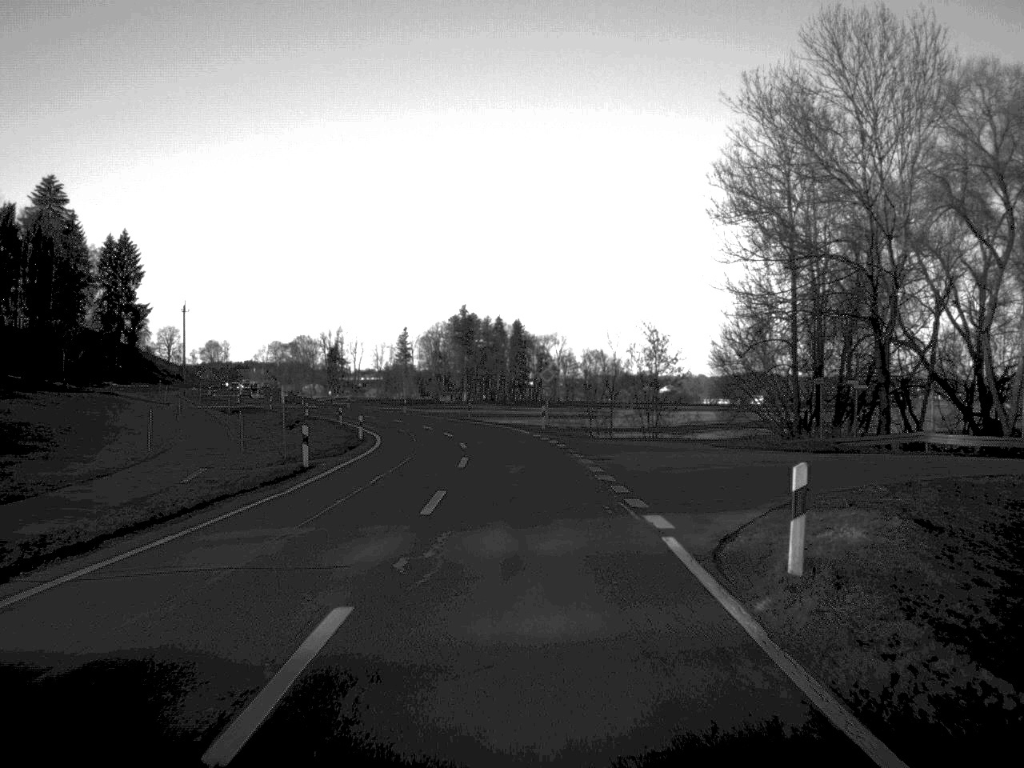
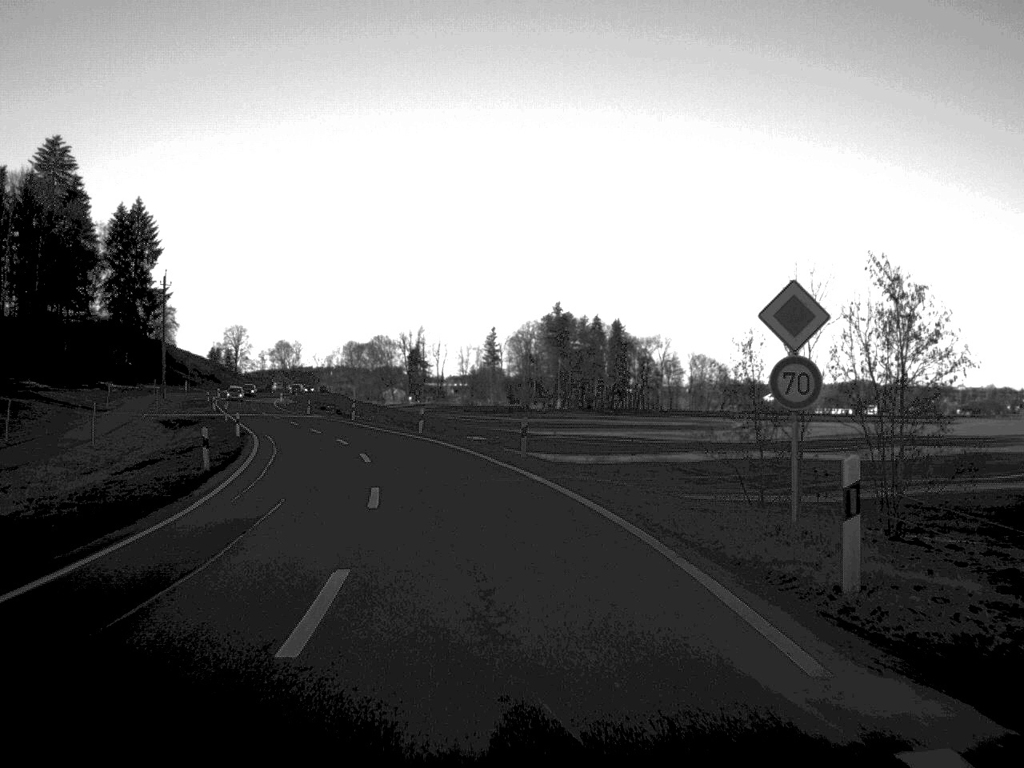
(-0.9, +44.1) m; -5°
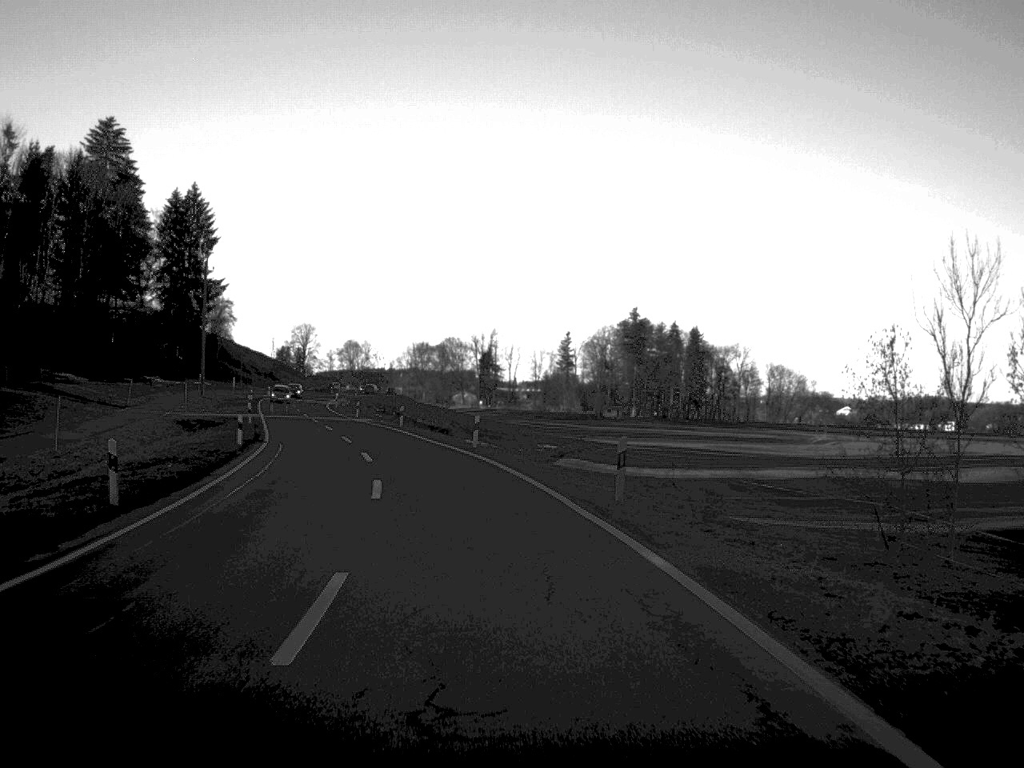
(-0.3, +11.4) m; -3°
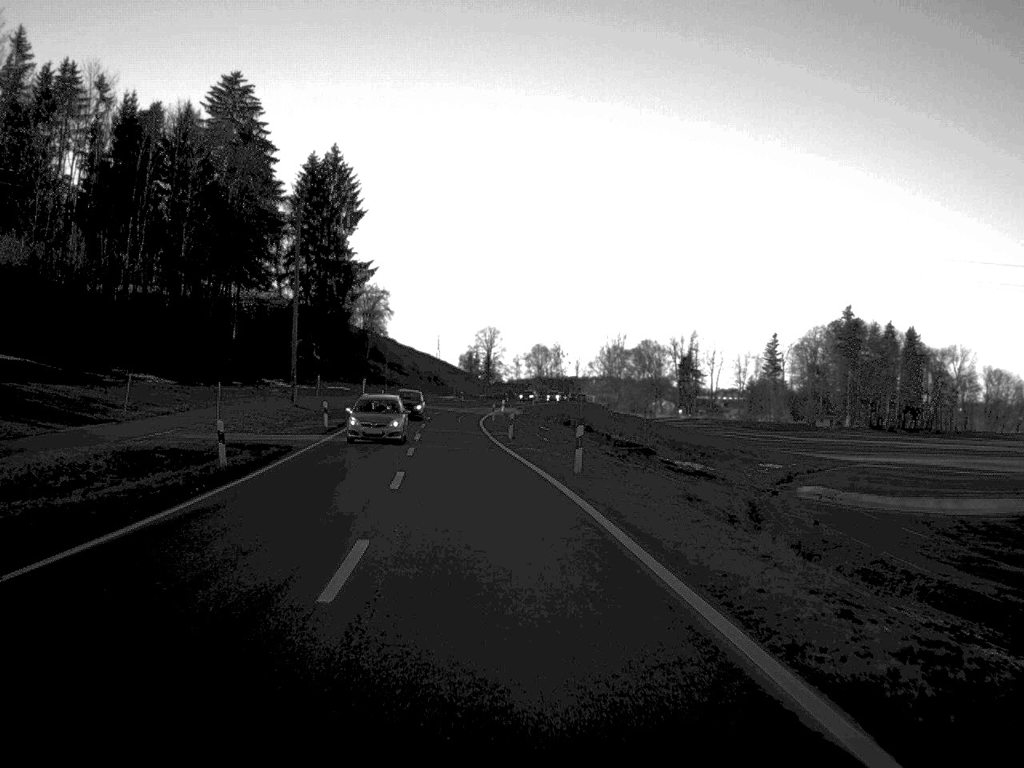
(-2.8, +34.5) m; -9°
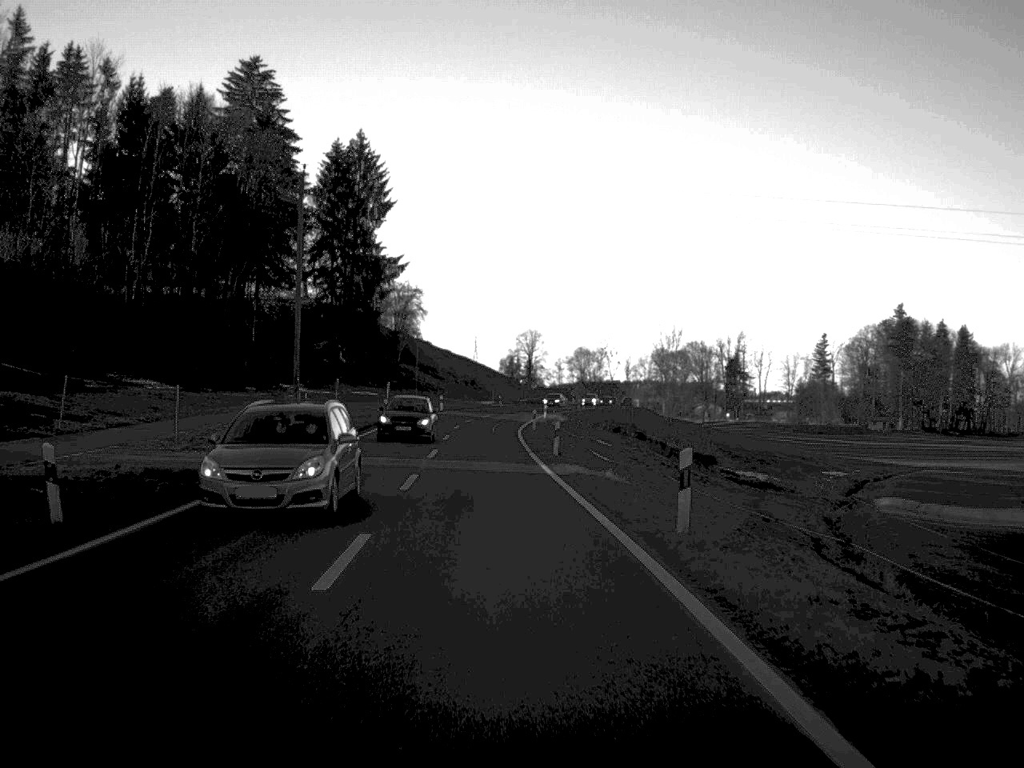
(-0.2, +11.4) m; -2°
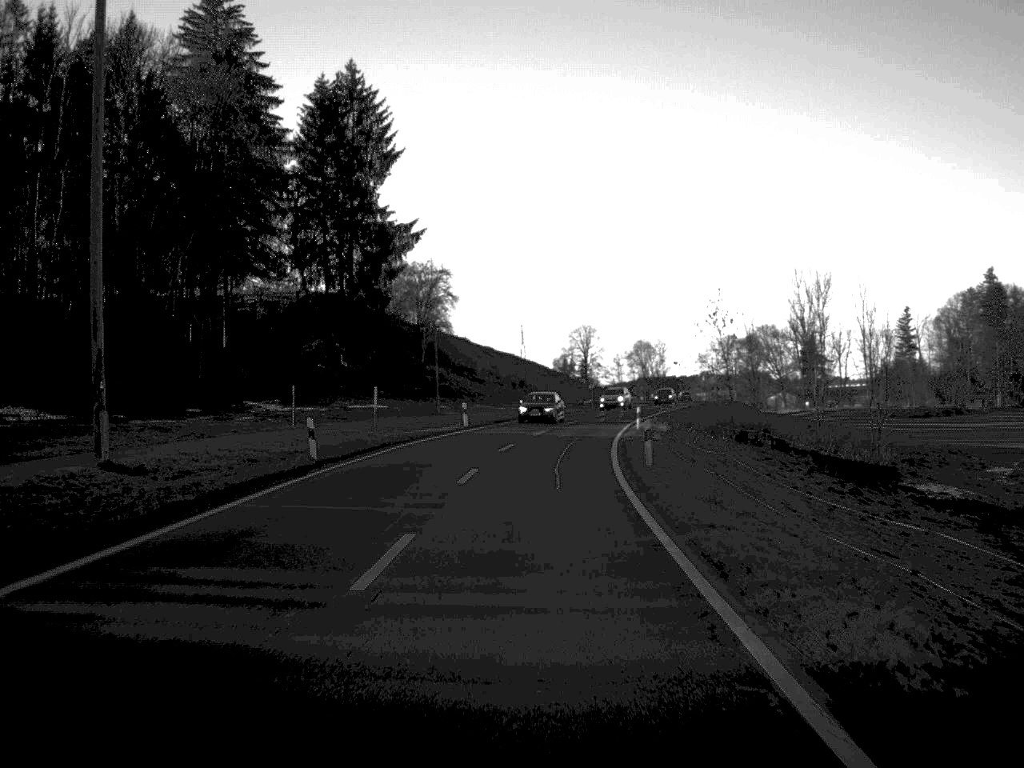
(-1.0, +34.6) m; -2°
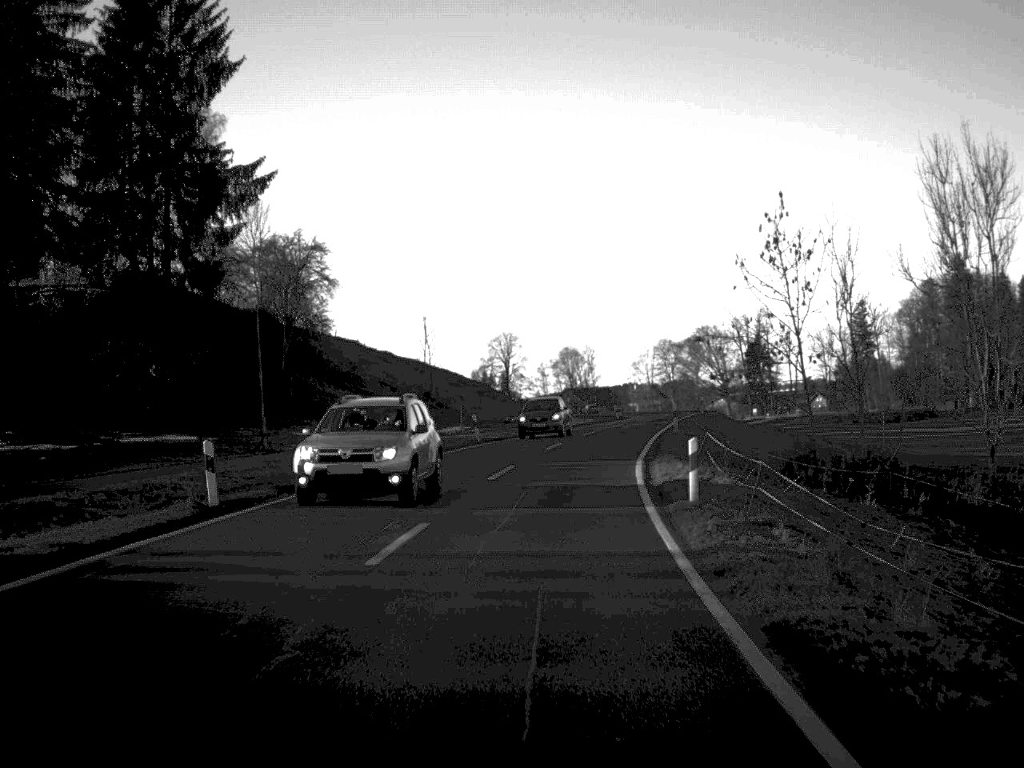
(+0.9, +33.6) m; +4°
